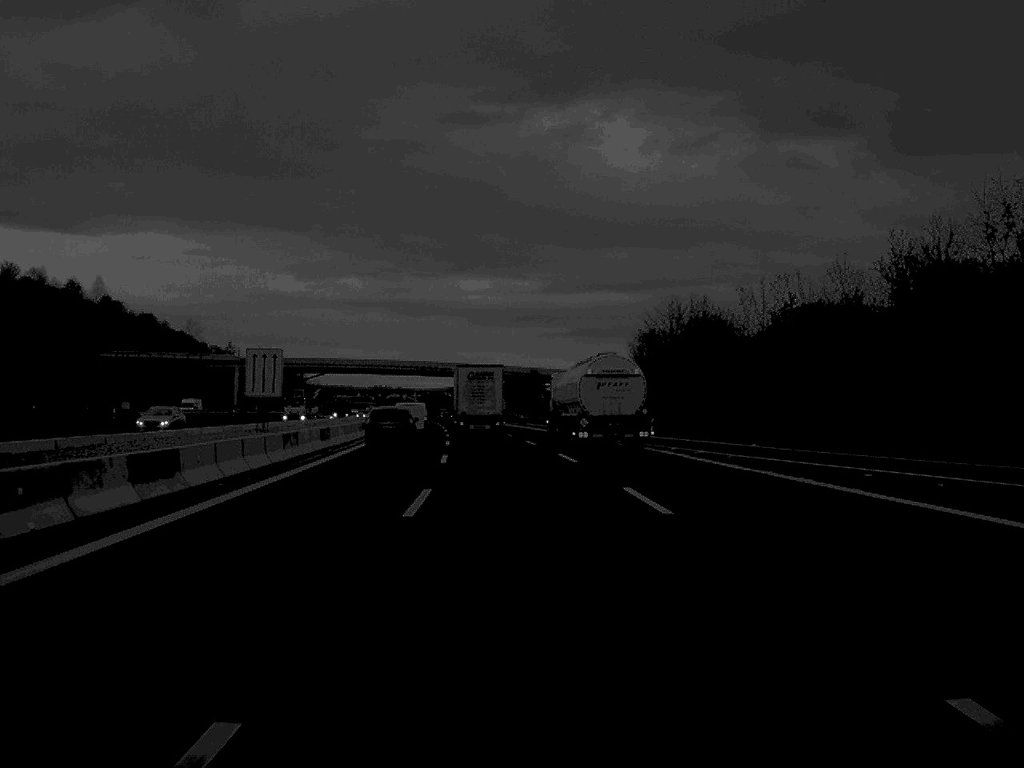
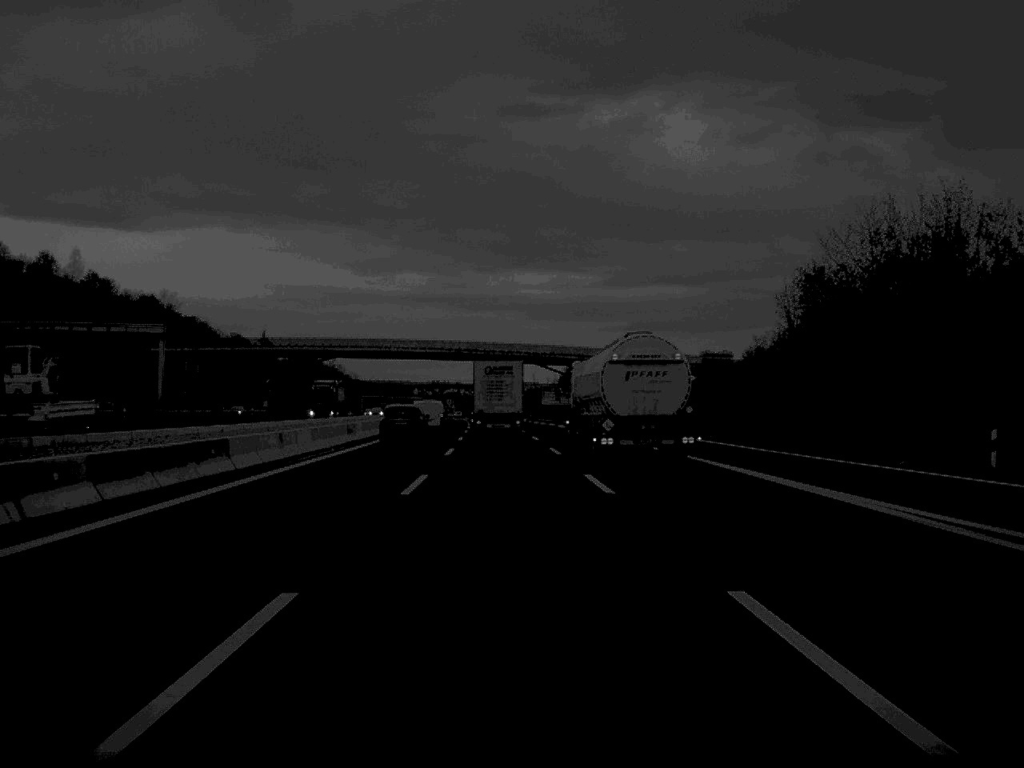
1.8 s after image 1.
(-1.2, +49.5) m; -3°
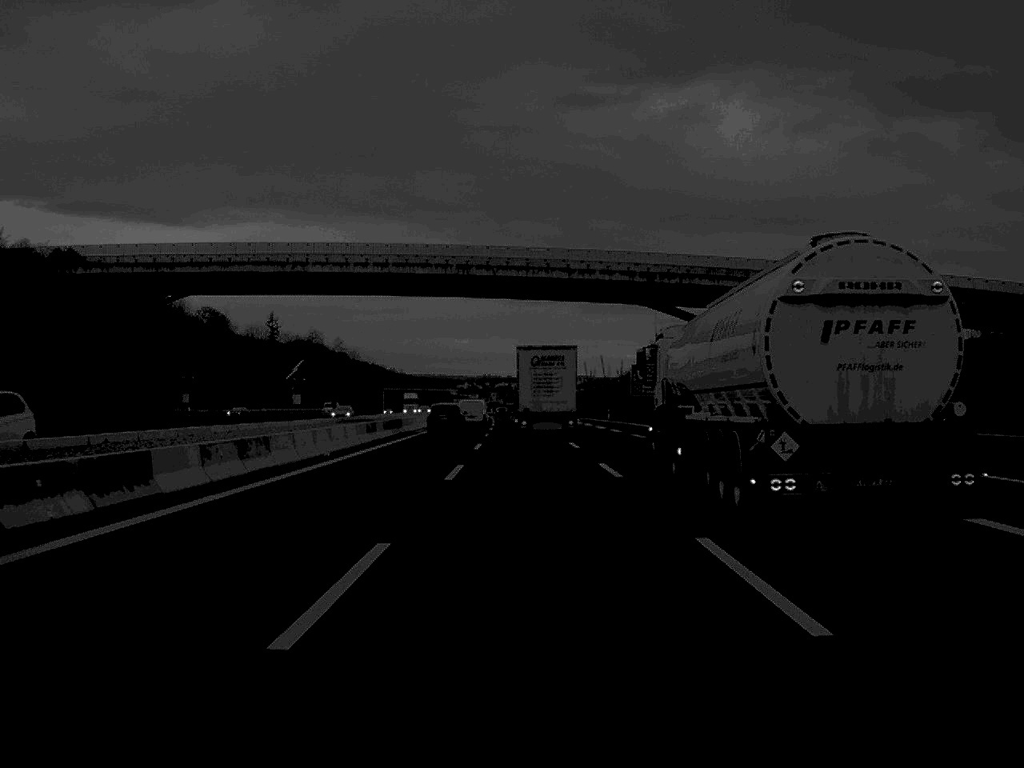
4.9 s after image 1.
(-2.2, +86.1) m; -2°
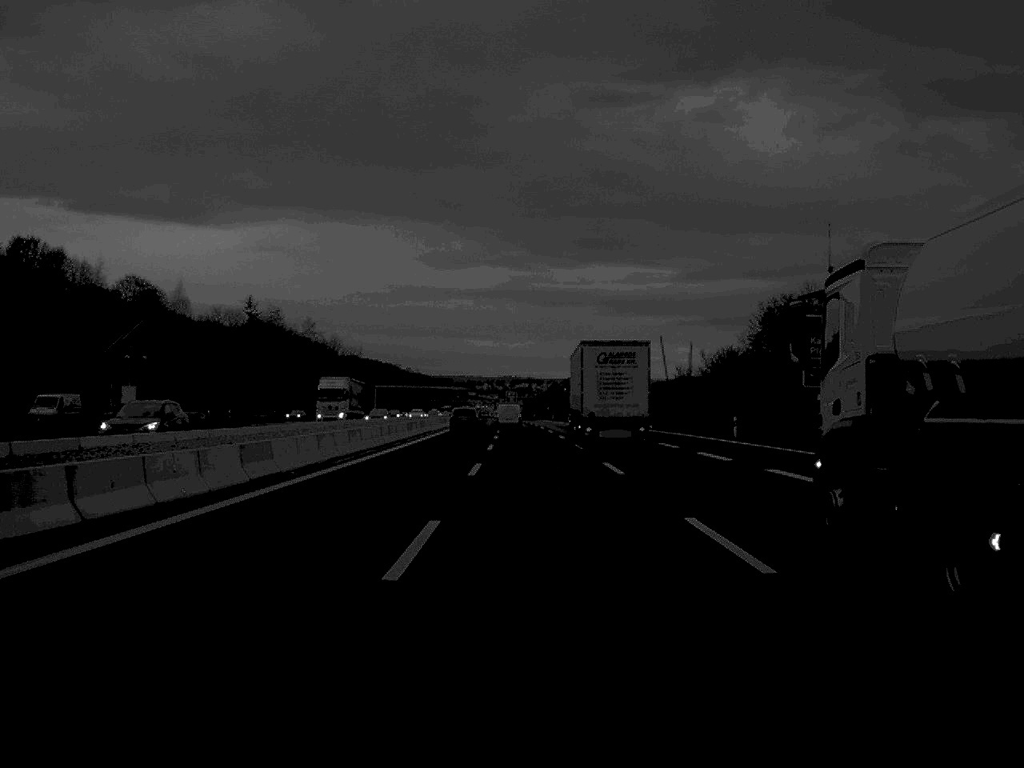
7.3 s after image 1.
(-0.7, +68.1) m; -1°
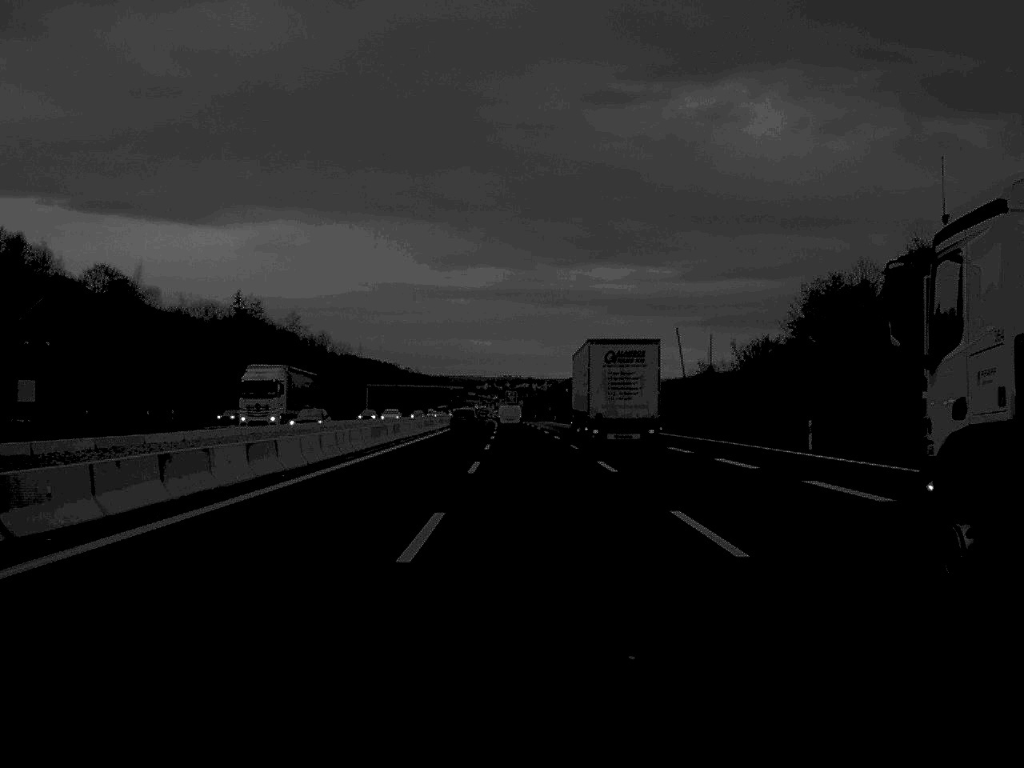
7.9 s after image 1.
(0.0, +16.5) m; 0°
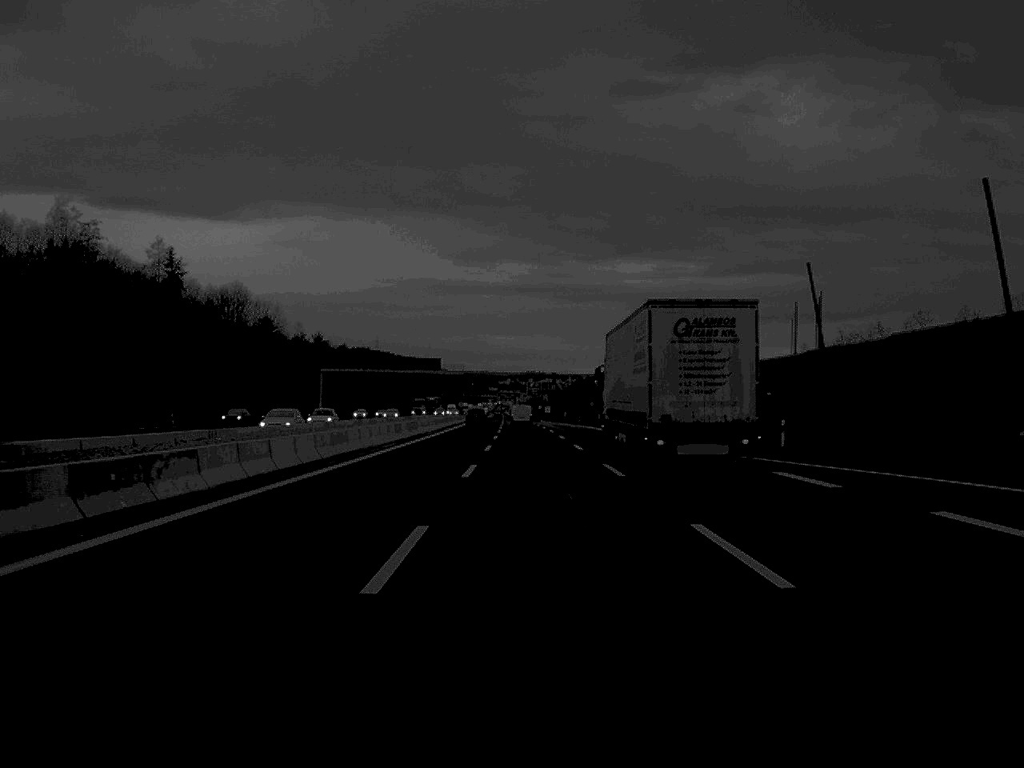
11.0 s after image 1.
(-0.9, +92.1) m; -1°
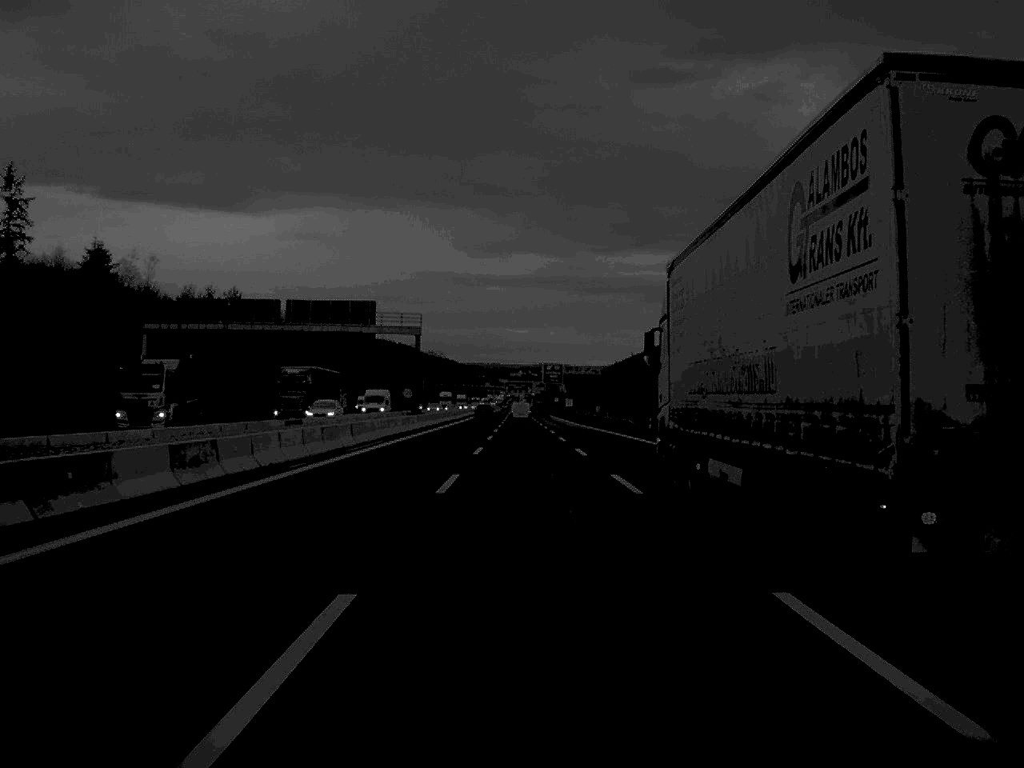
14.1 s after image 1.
(-0.5, +96.0) m; -1°
